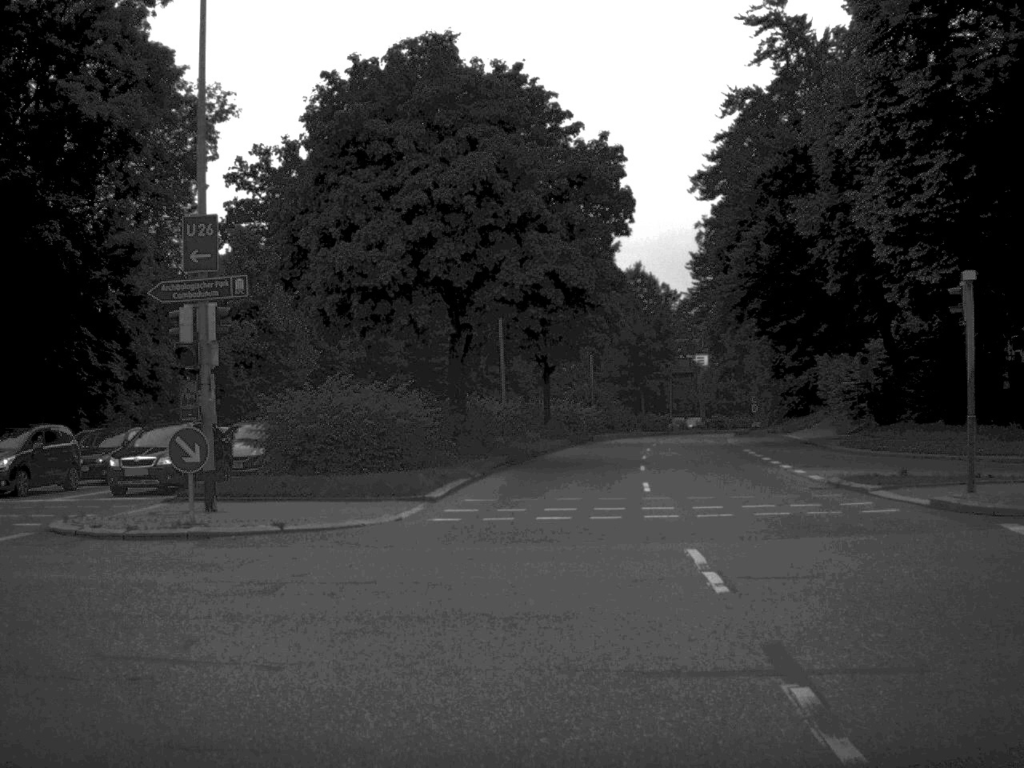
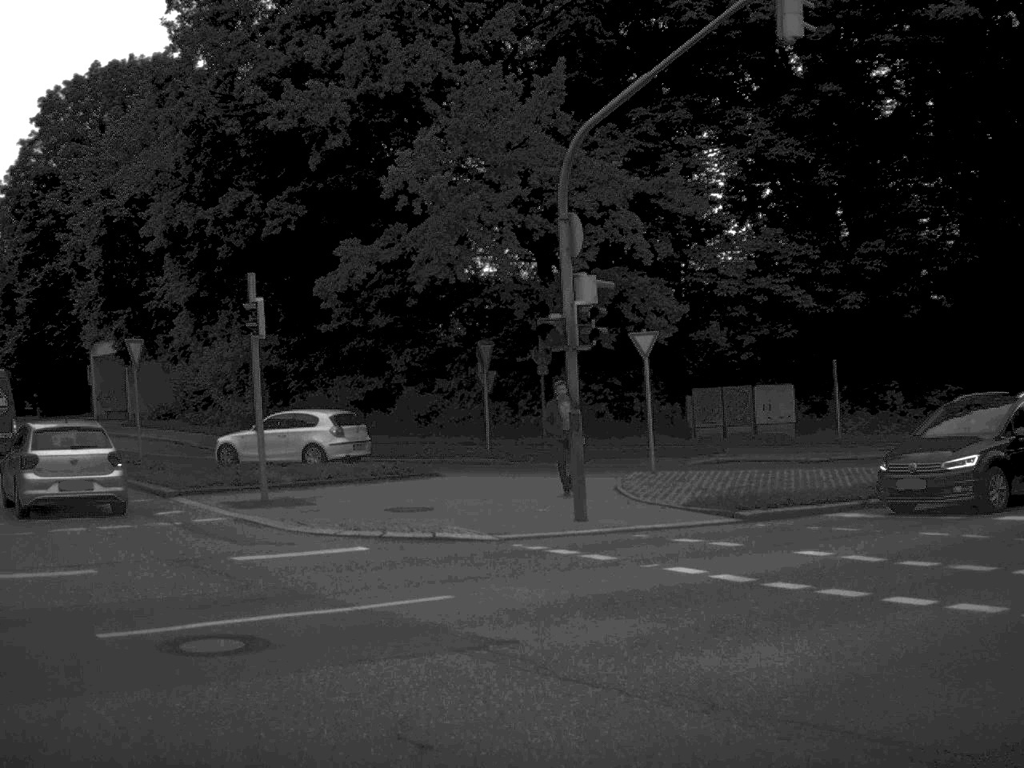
(-4.3, +10.7) m; -52°
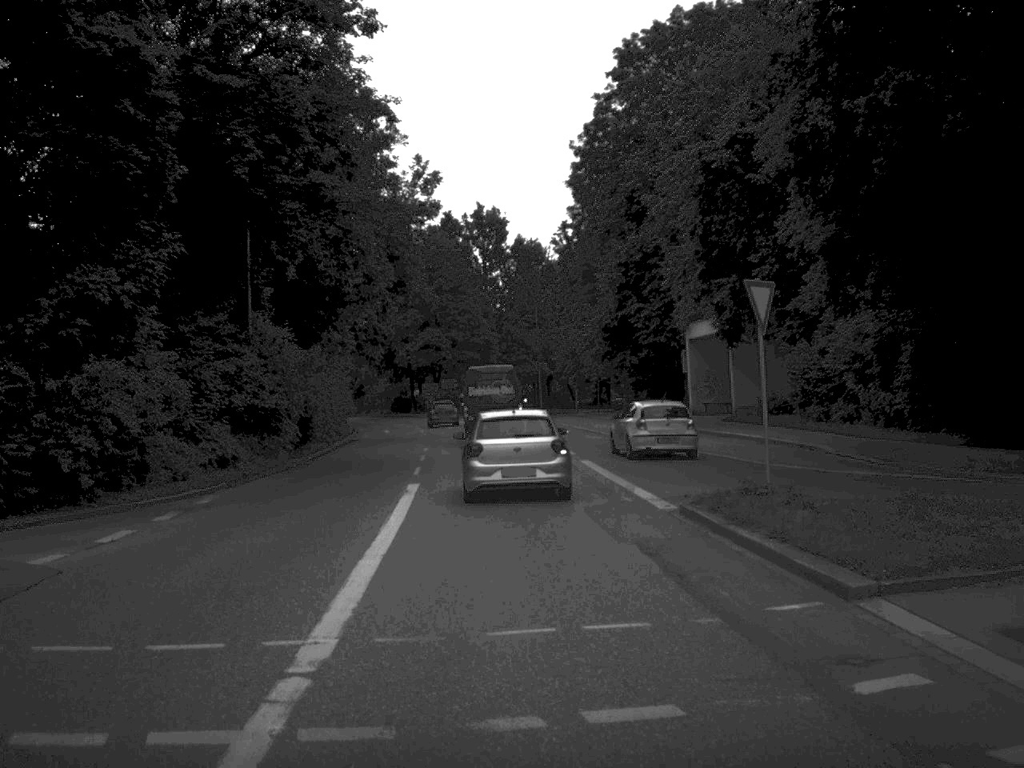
(-3.3, +11.8) m; -26°
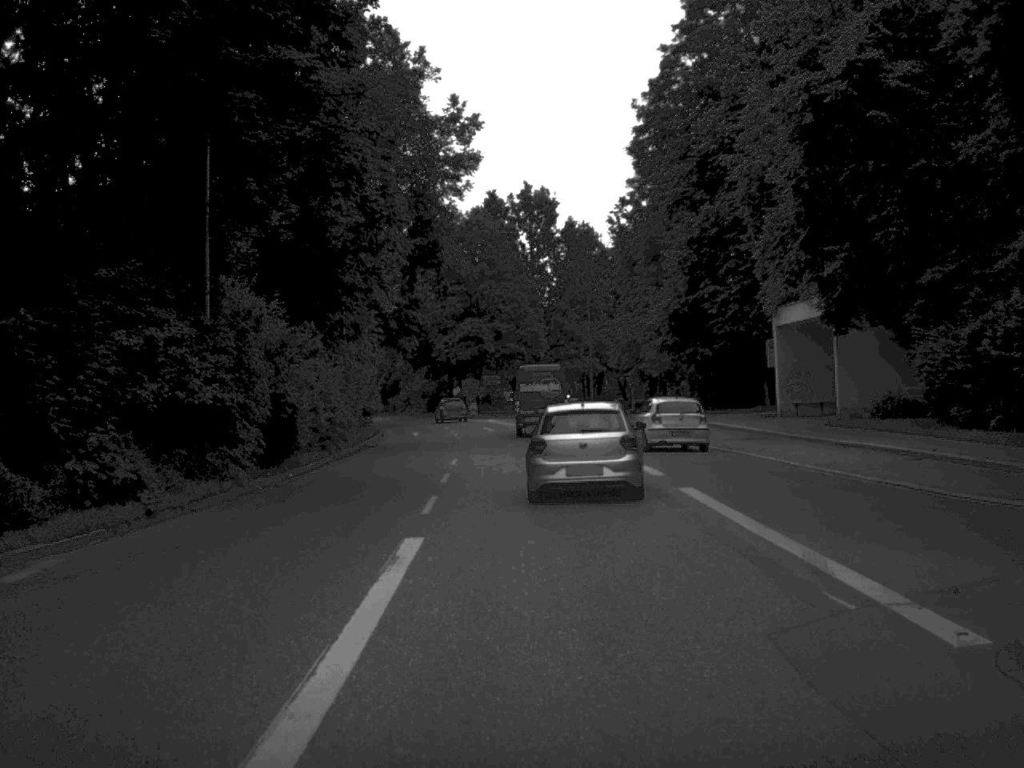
(-0.3, +10.4) m; -2°
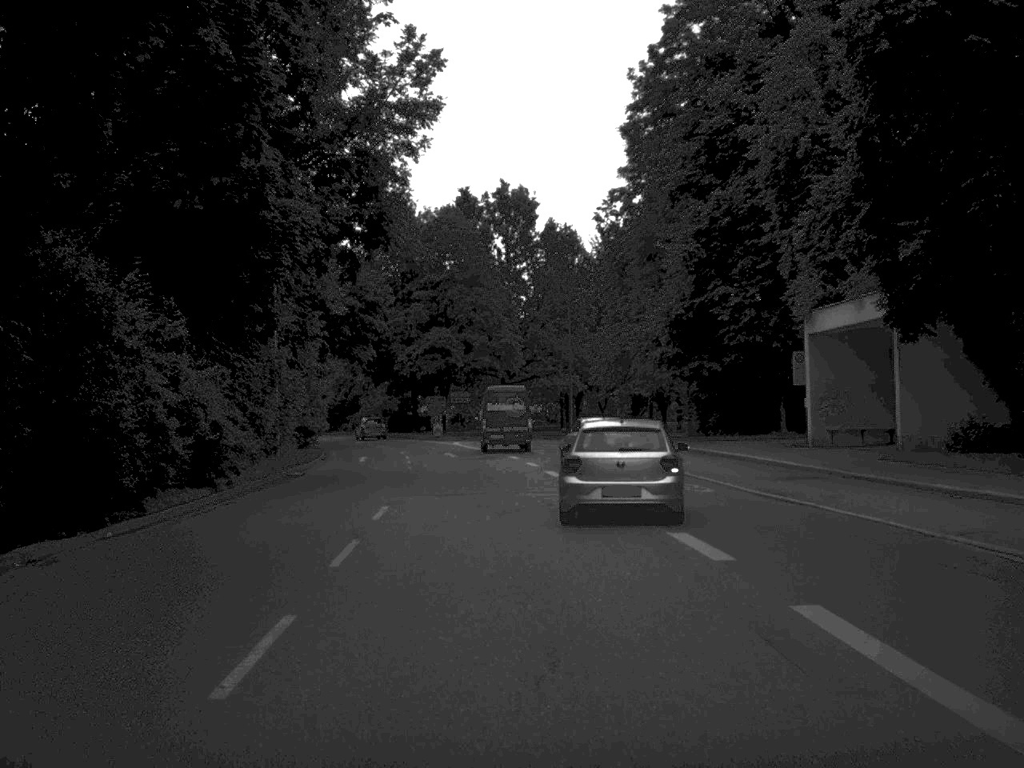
(+0.1, +10.4) m; +1°
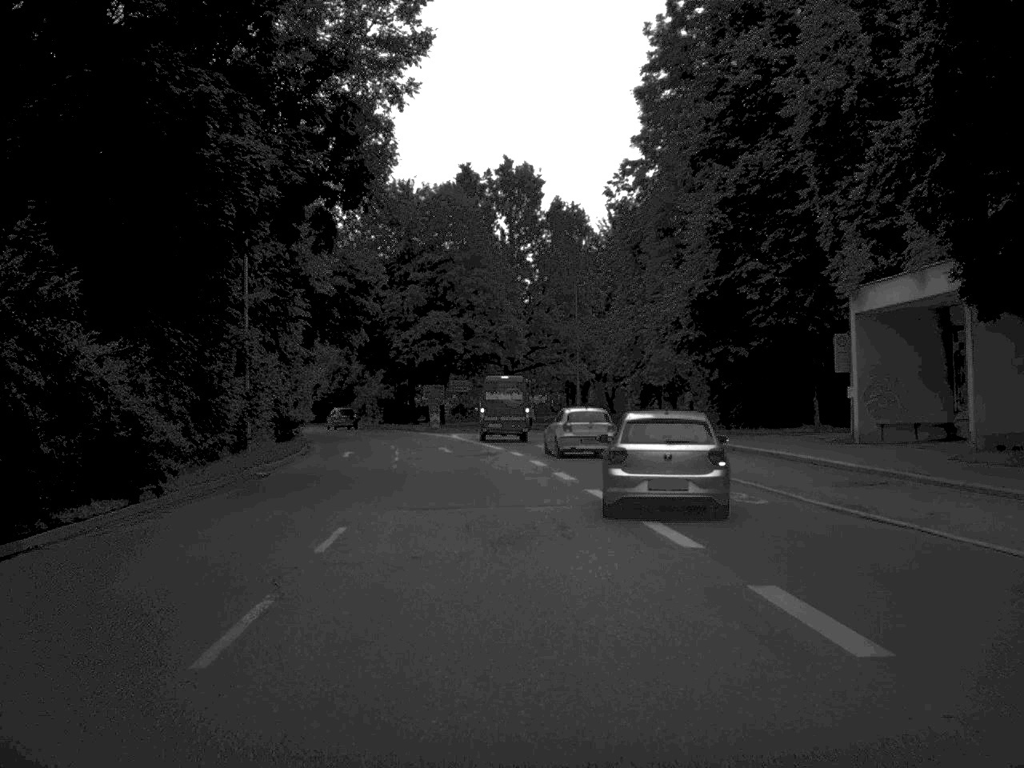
(0.0, +5.5) m; 0°
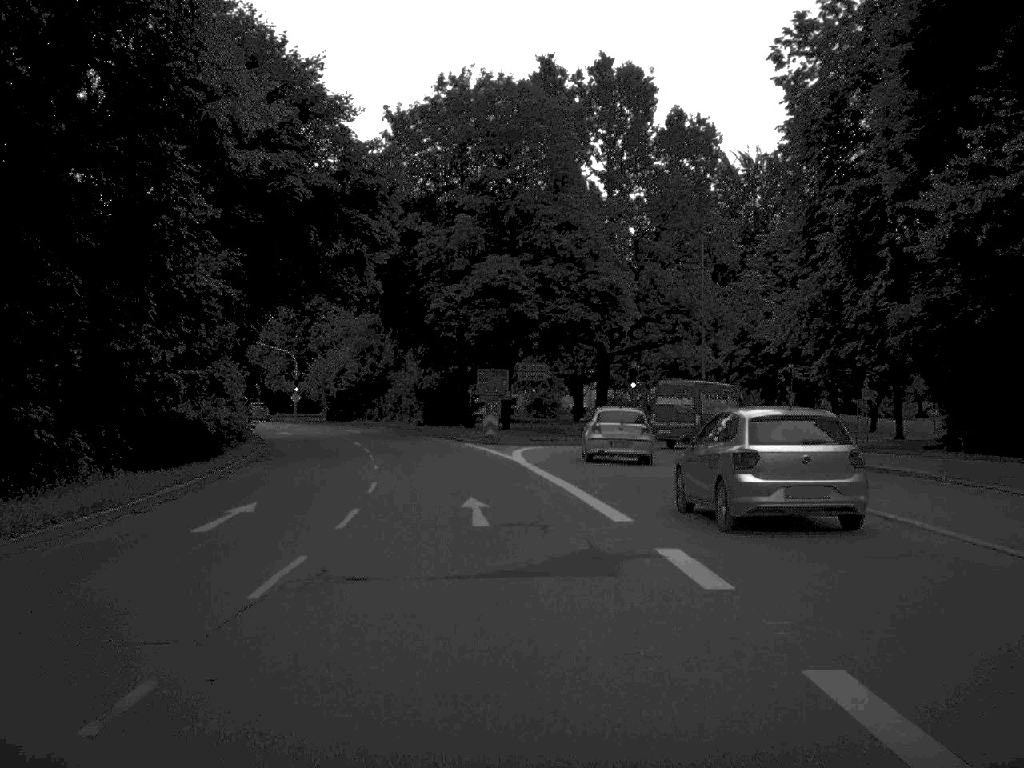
(-1.0, +27.1) m; -4°
